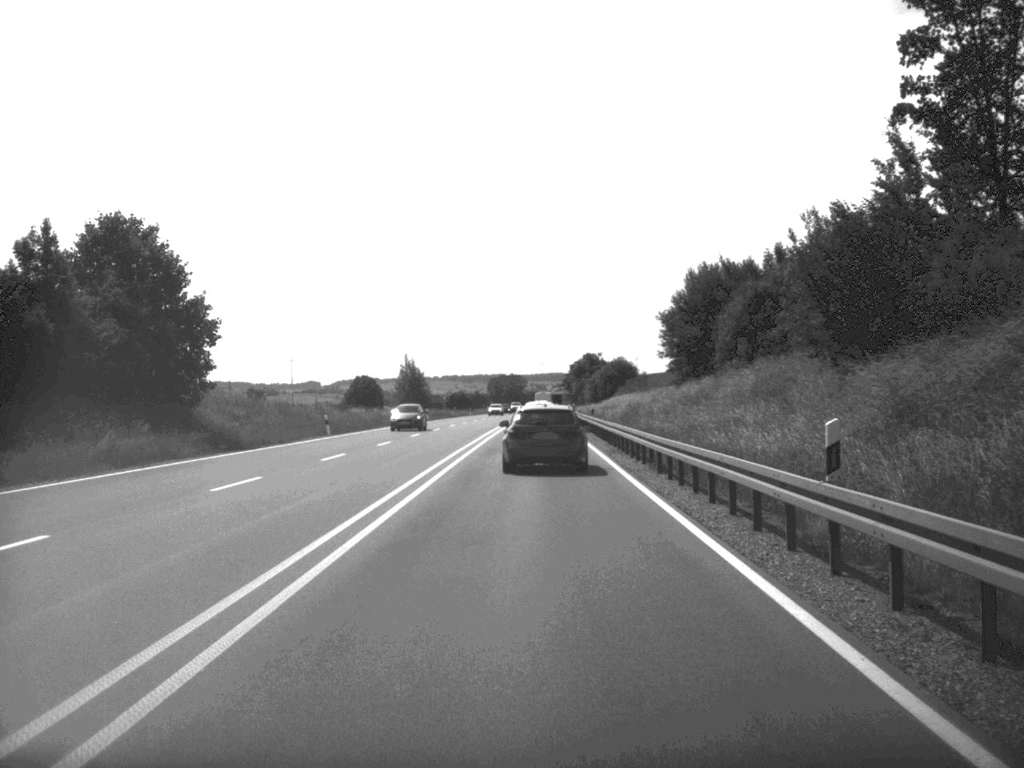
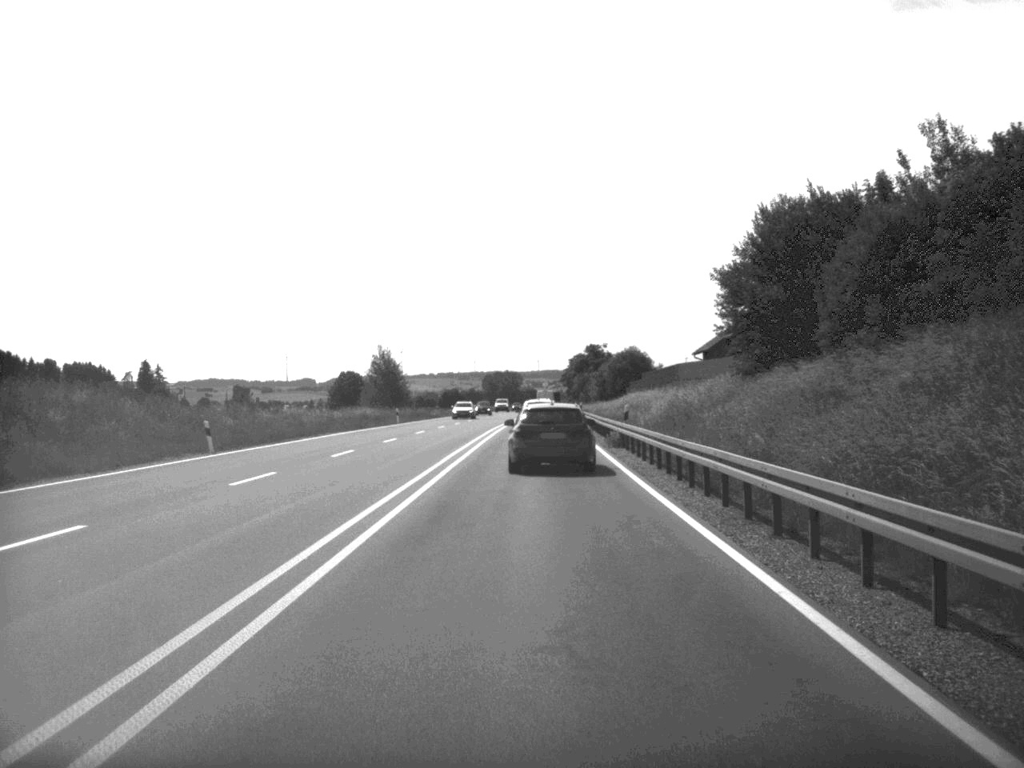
(0.0, +23.0) m; 0°
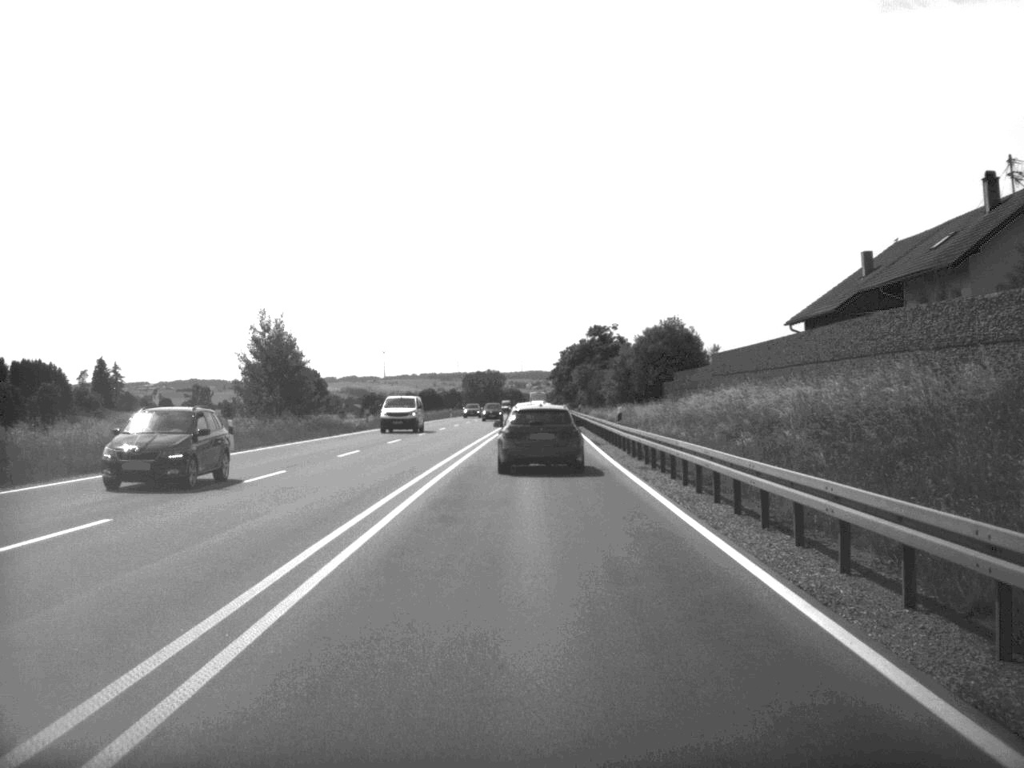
(+0.2, +46.4) m; +1°
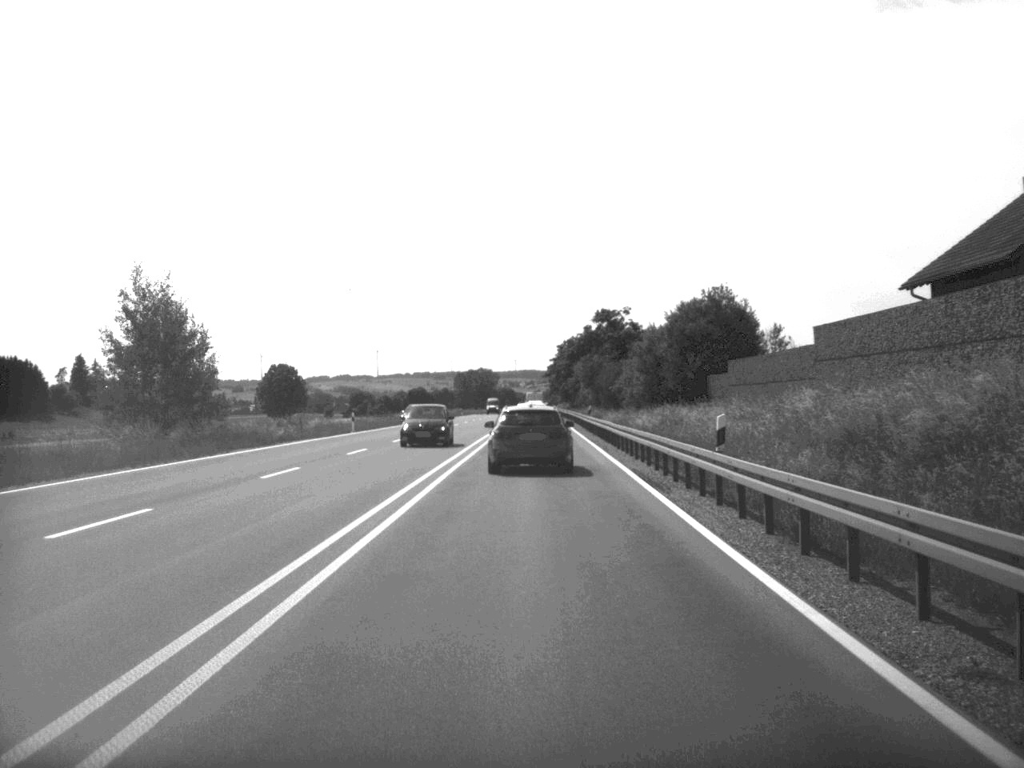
(+0.1, +22.1) m; 0°
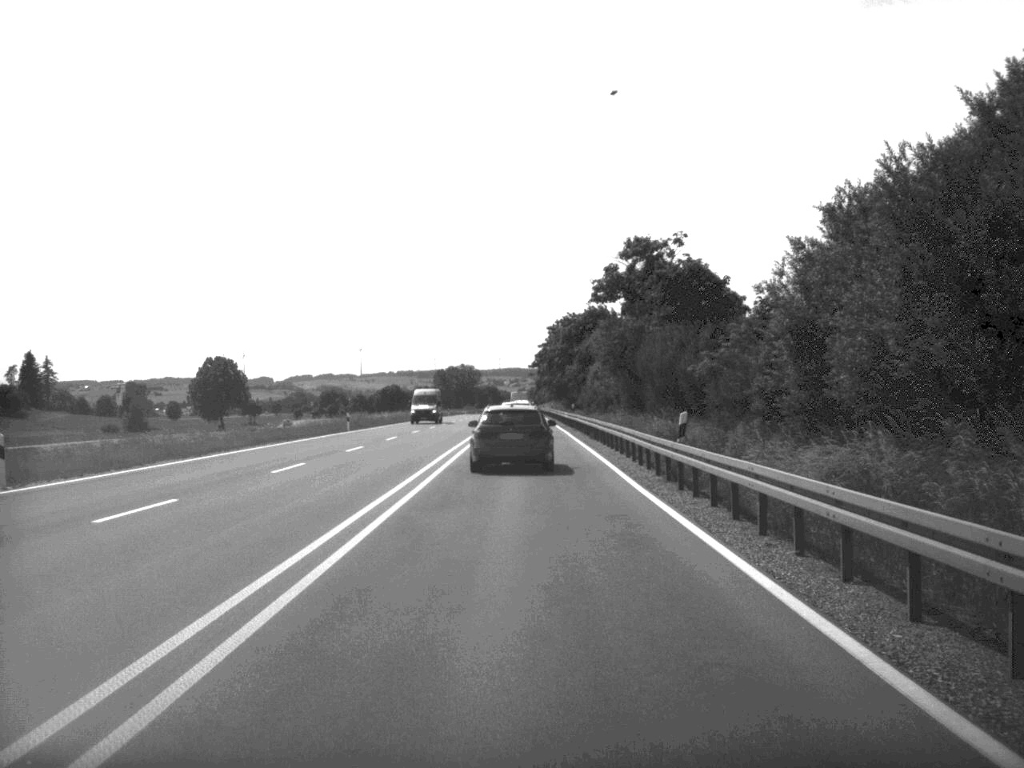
(+0.3, +45.3) m; +1°
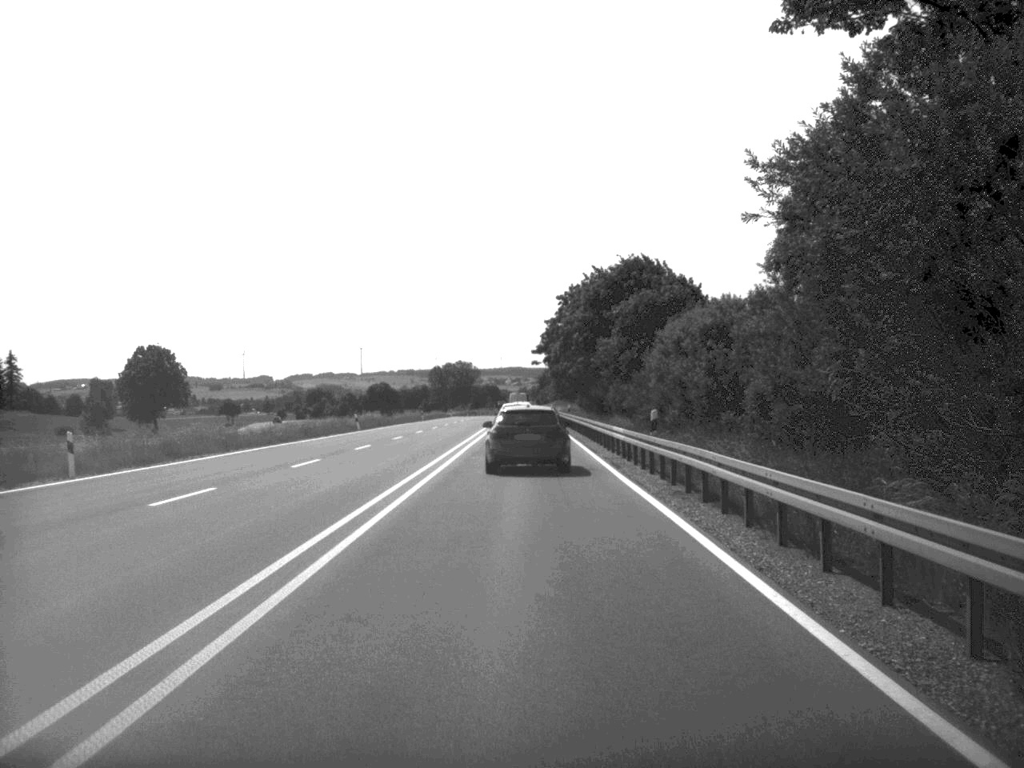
(0.0, +44.8) m; 0°
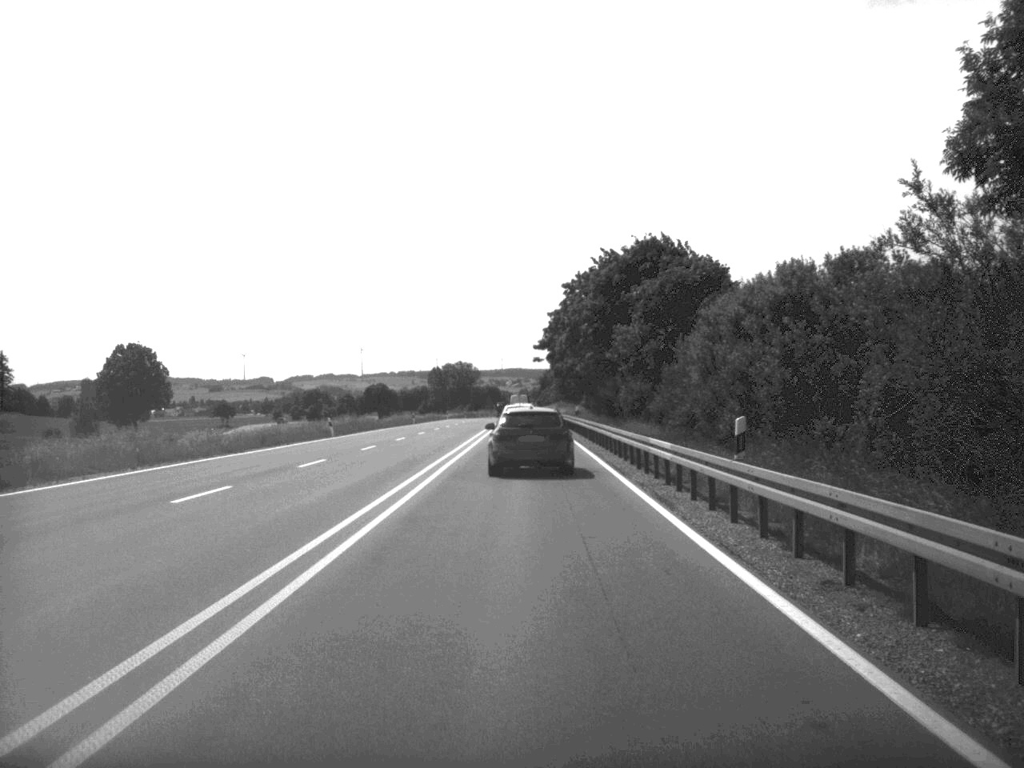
(0.0, +10.7) m; 0°
